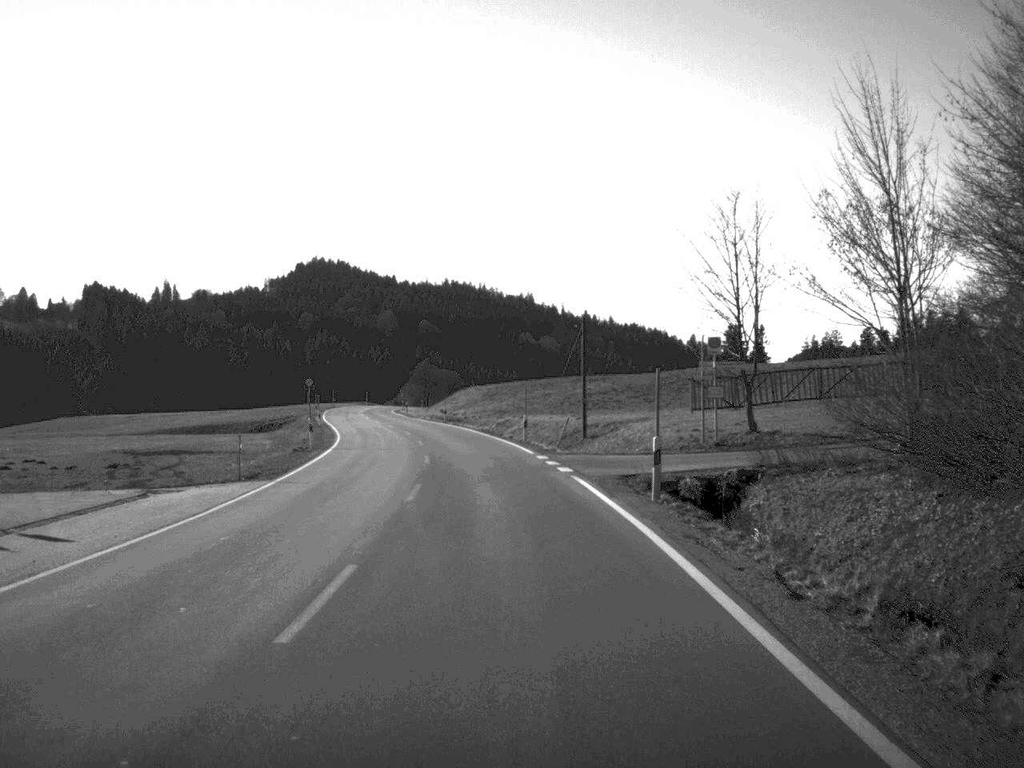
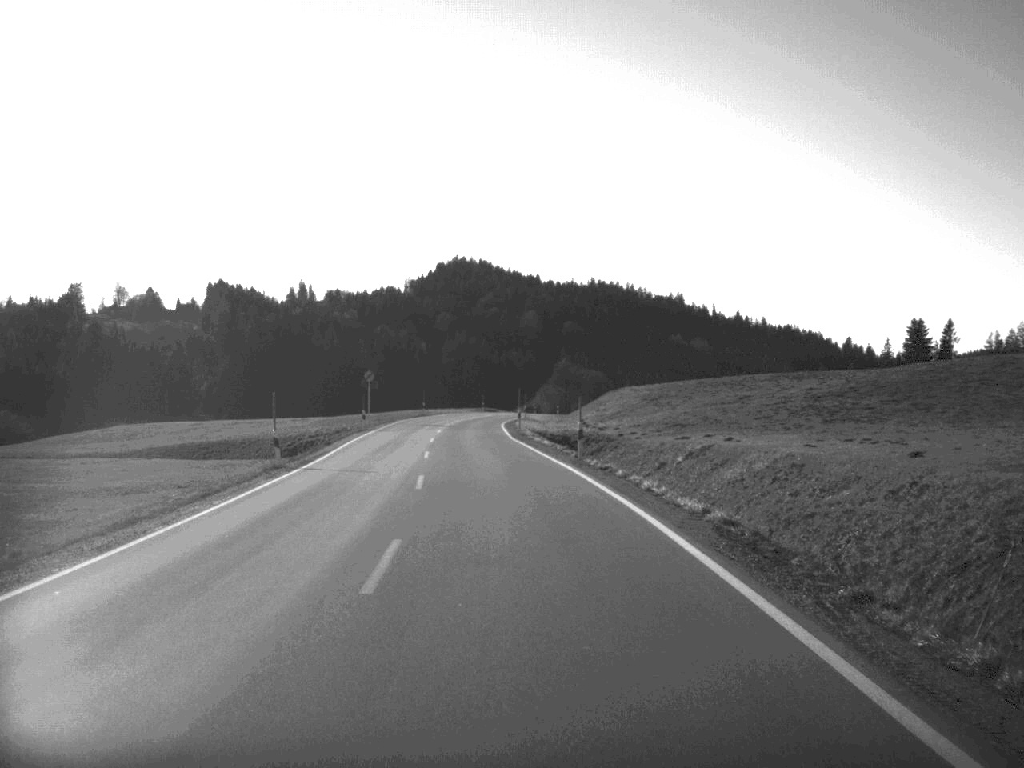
(-2.6, +46.1) m; -7°
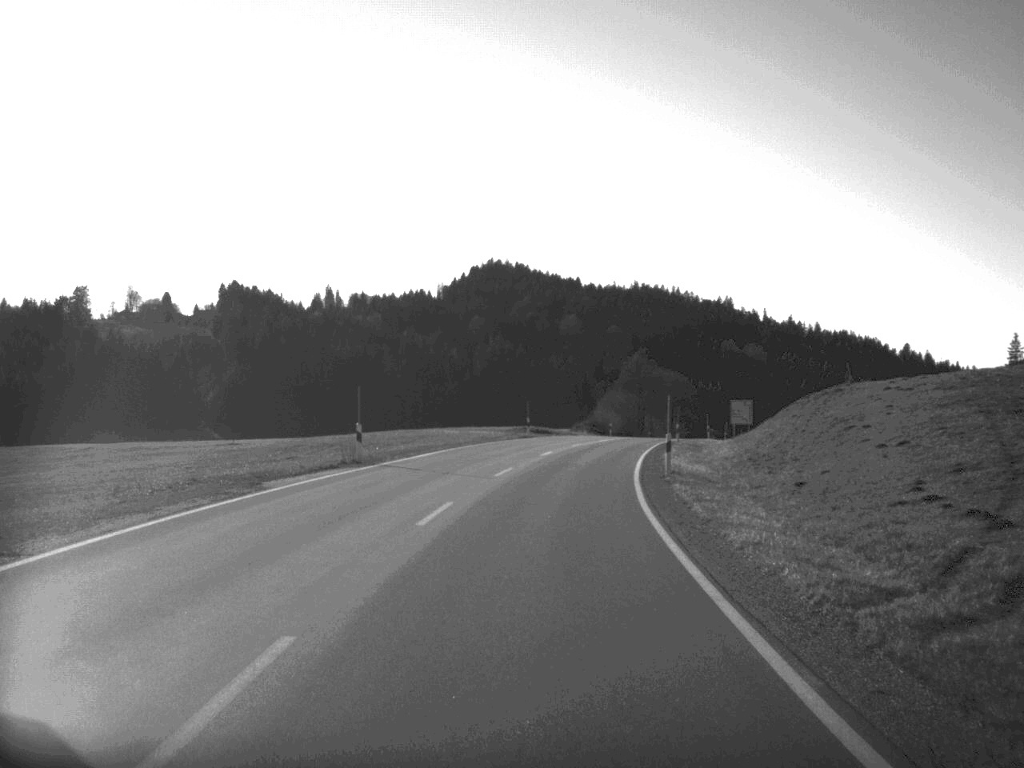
(-2.5, +65.8) m; -1°
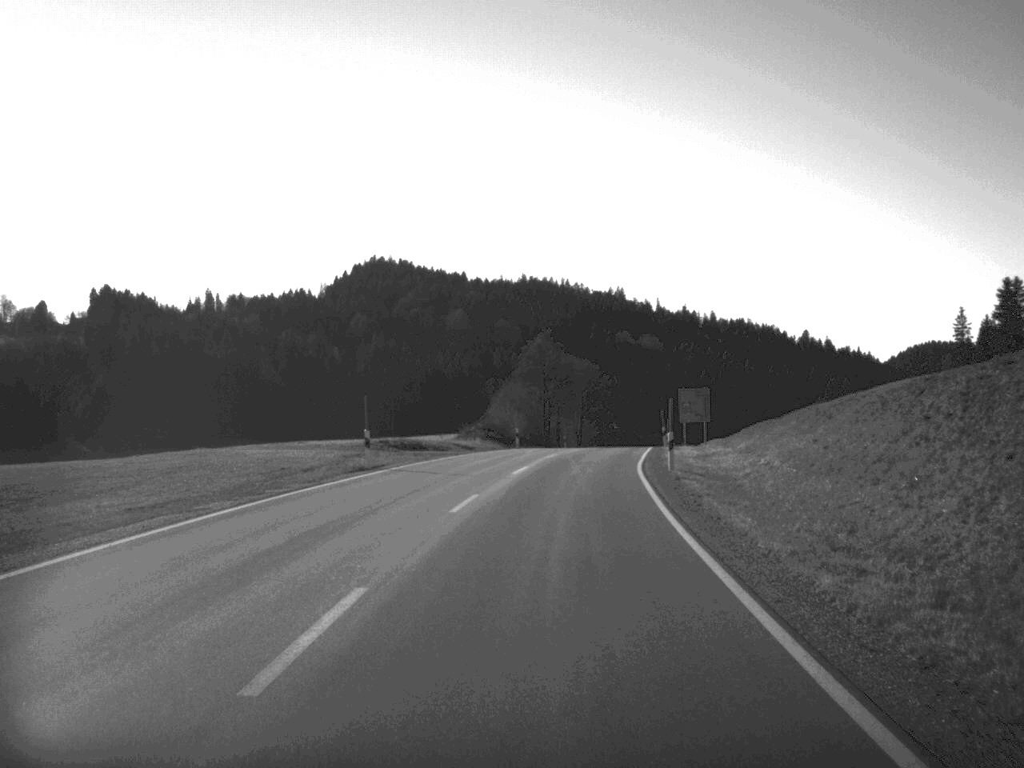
(+1.4, +33.5) m; +5°
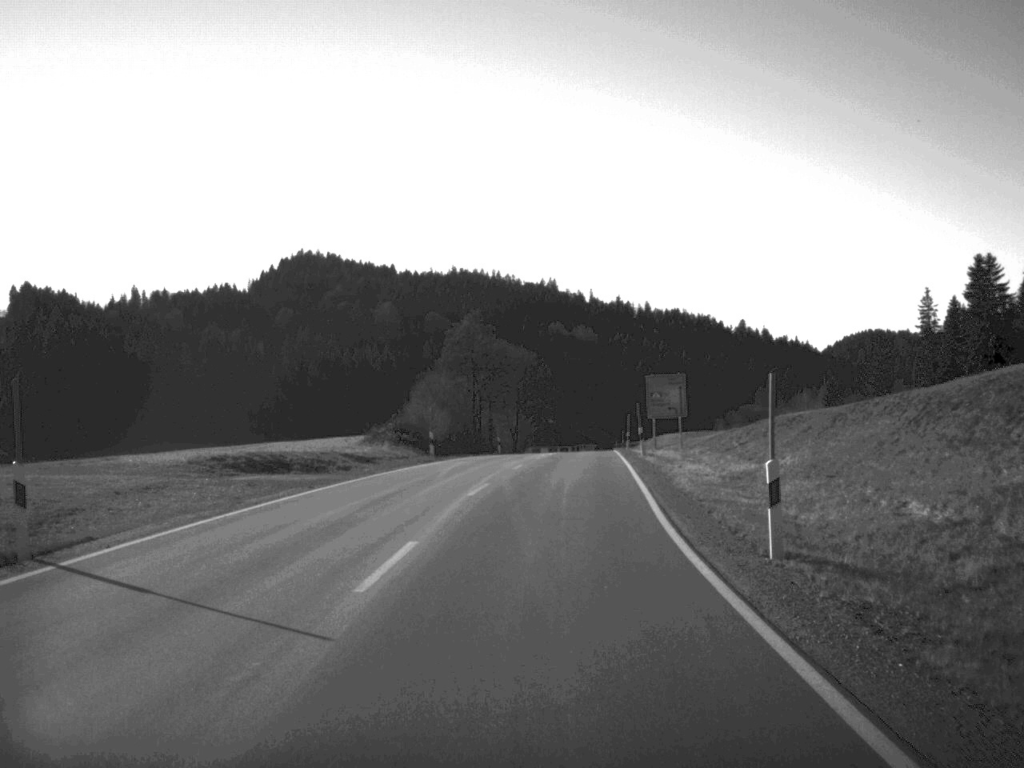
(+0.5, +19.9) m; +3°
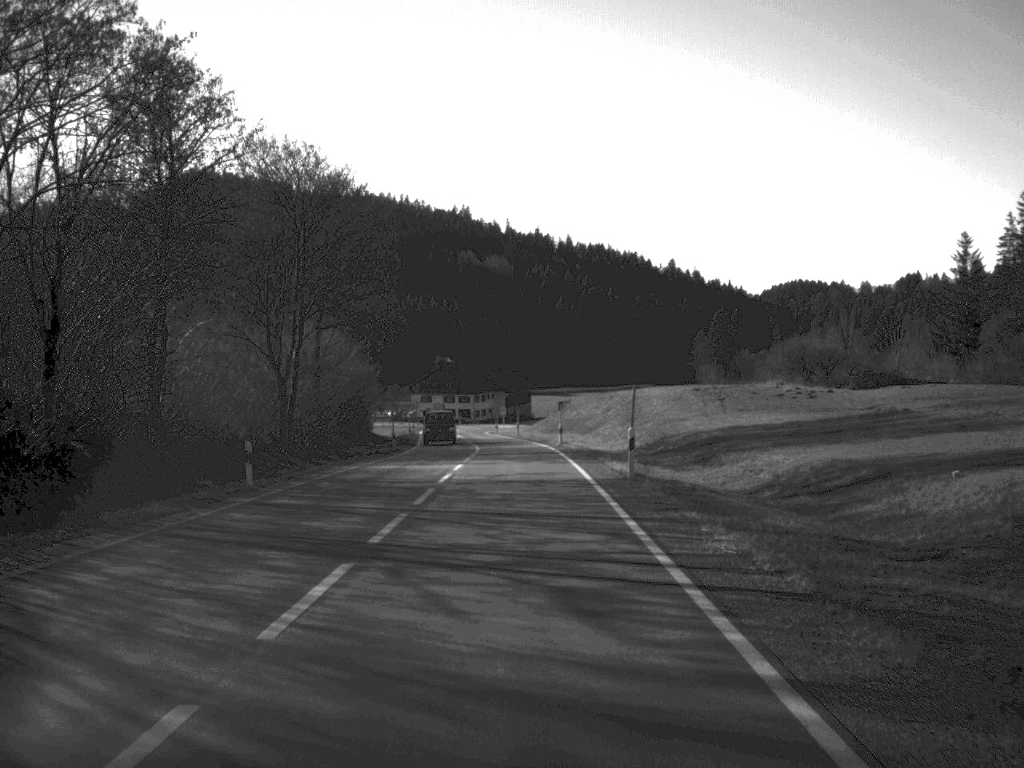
(+4.2, +86.0) m; +4°
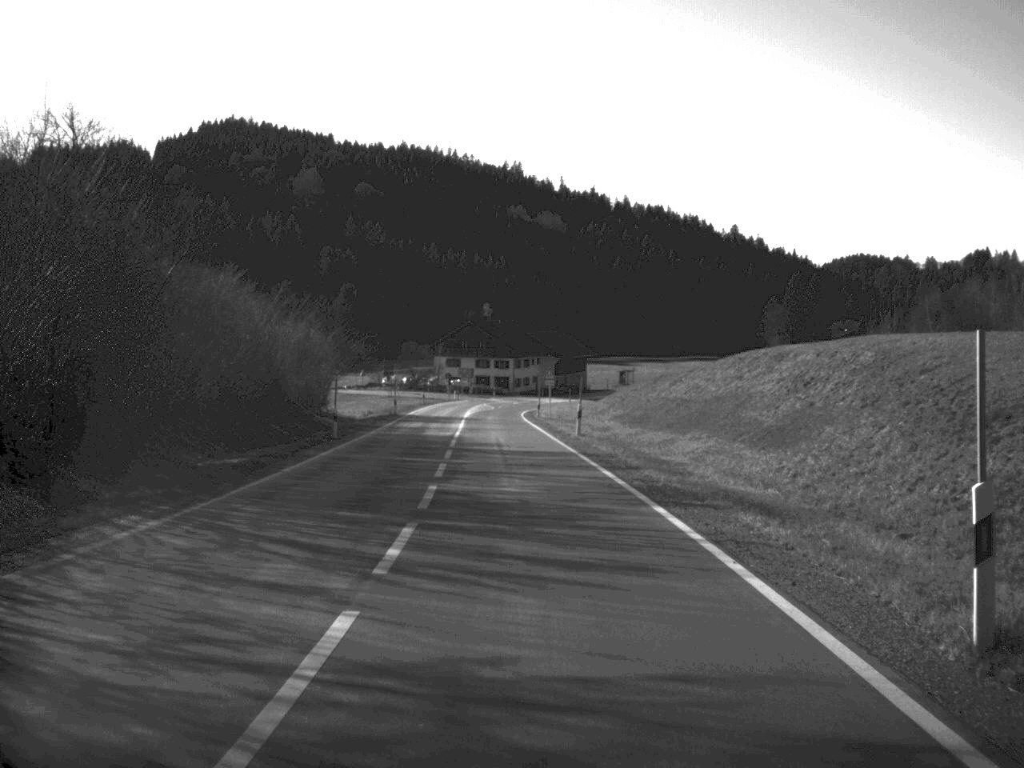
(-0.8, +51.5) m; -2°
